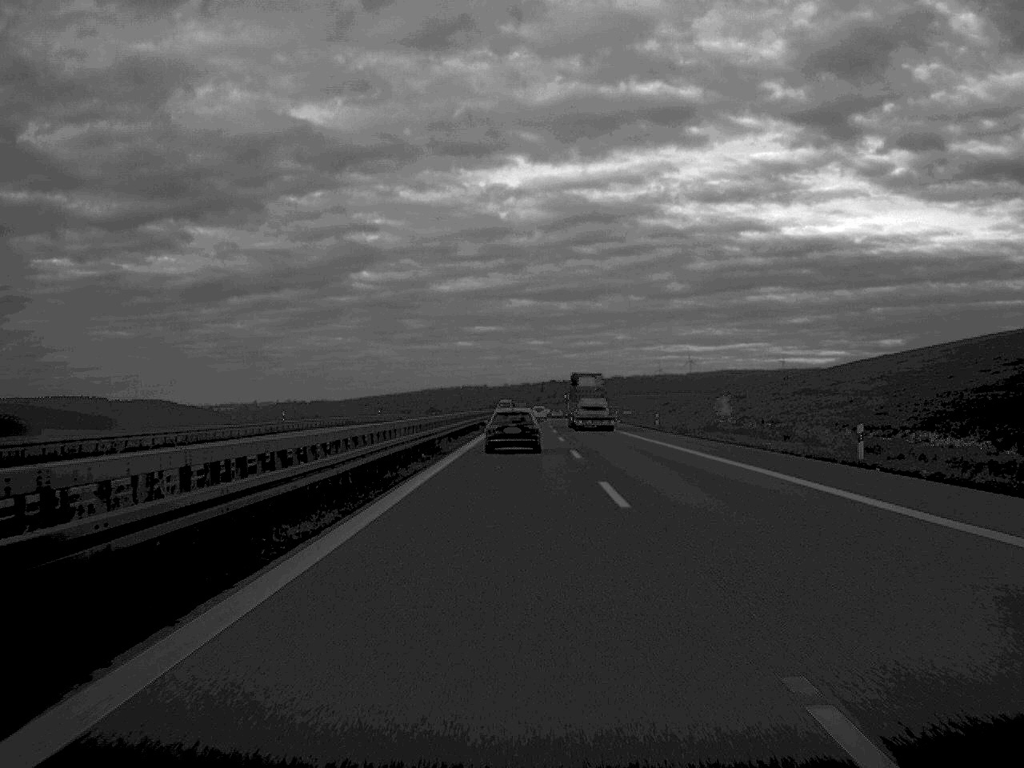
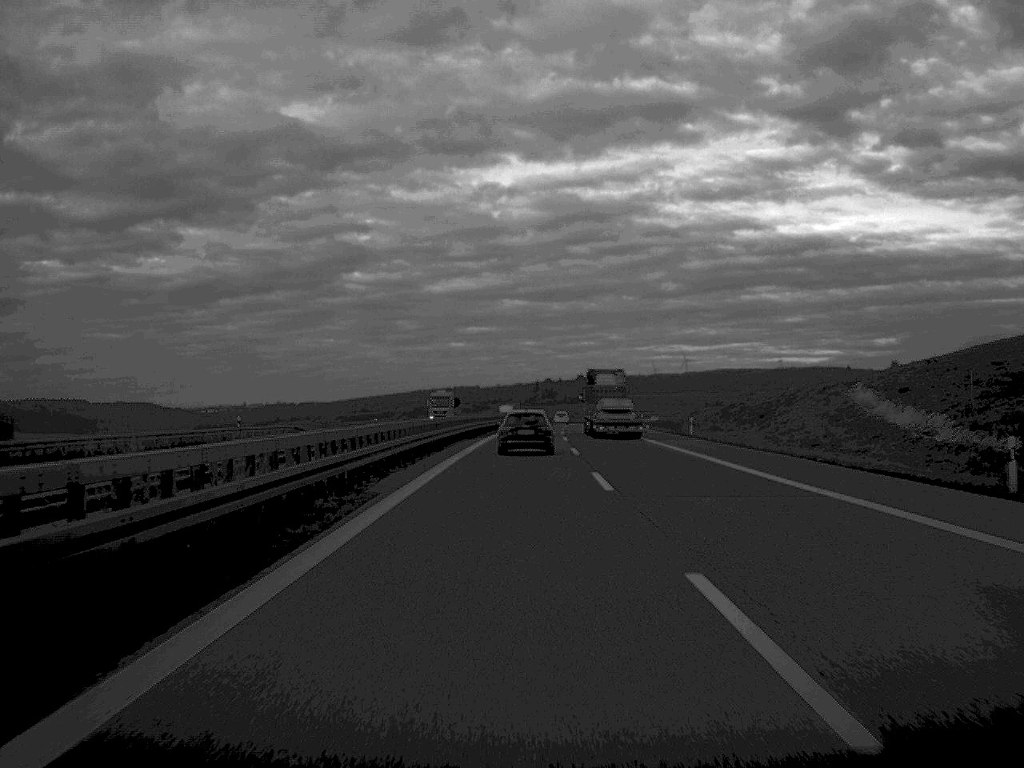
(+0.1, +67.3) m; 0°
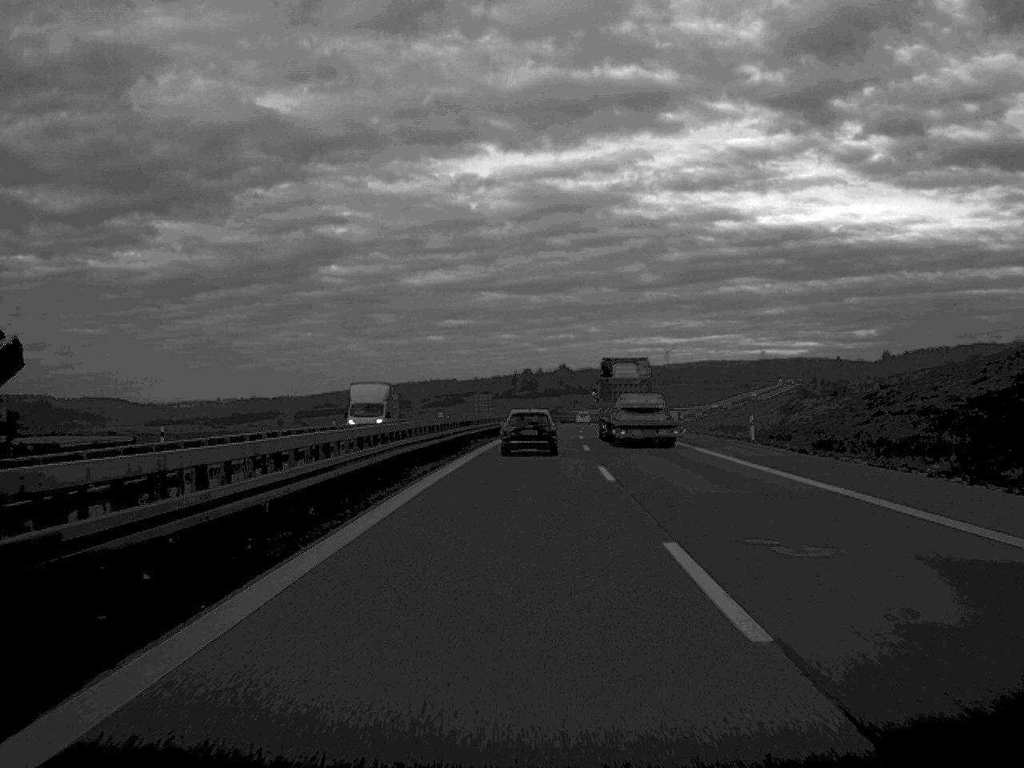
(+0.5, +69.5) m; +1°
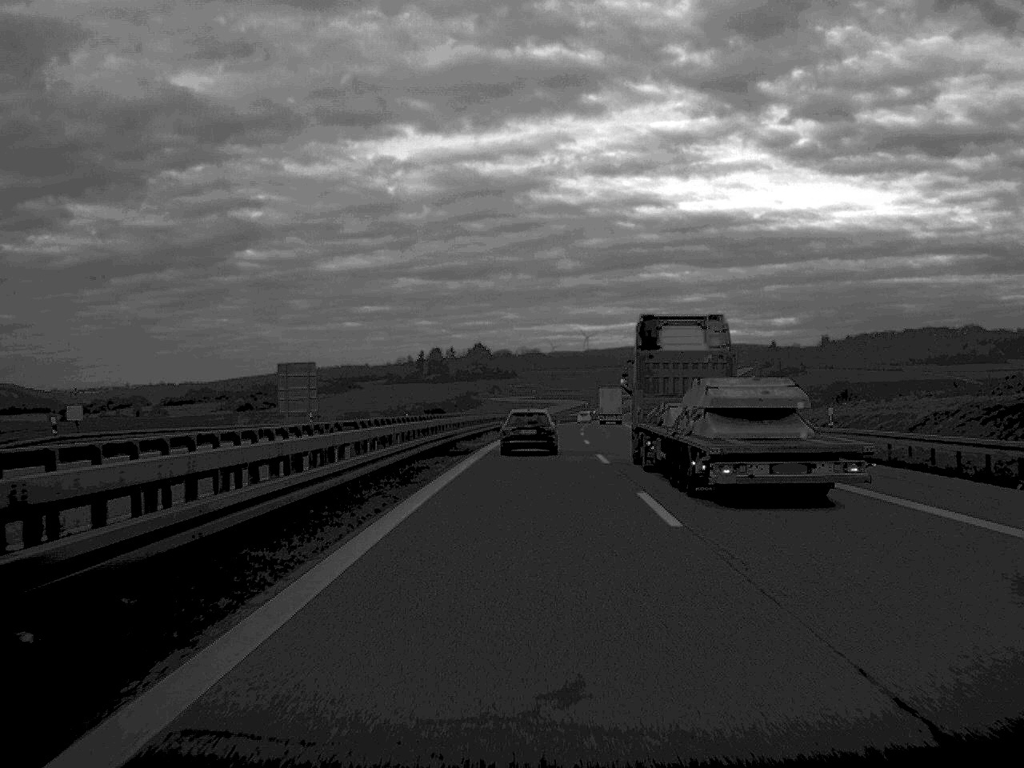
(+3.7, +117.4) m; +4°
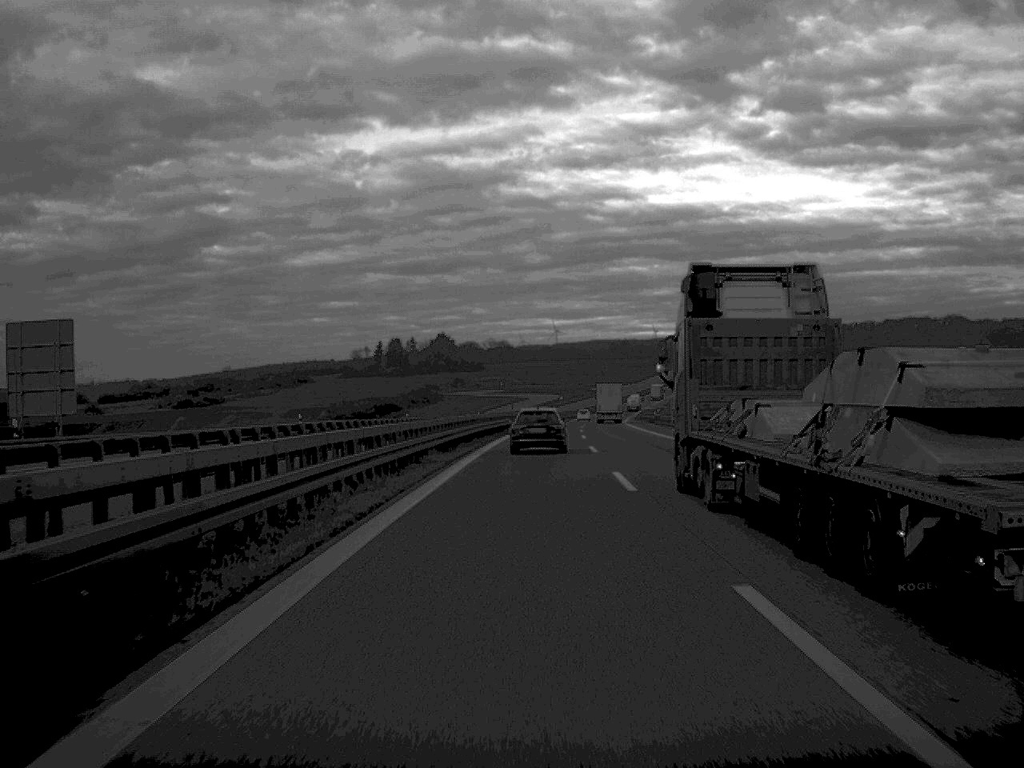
(+0.6, +47.3) m; +1°
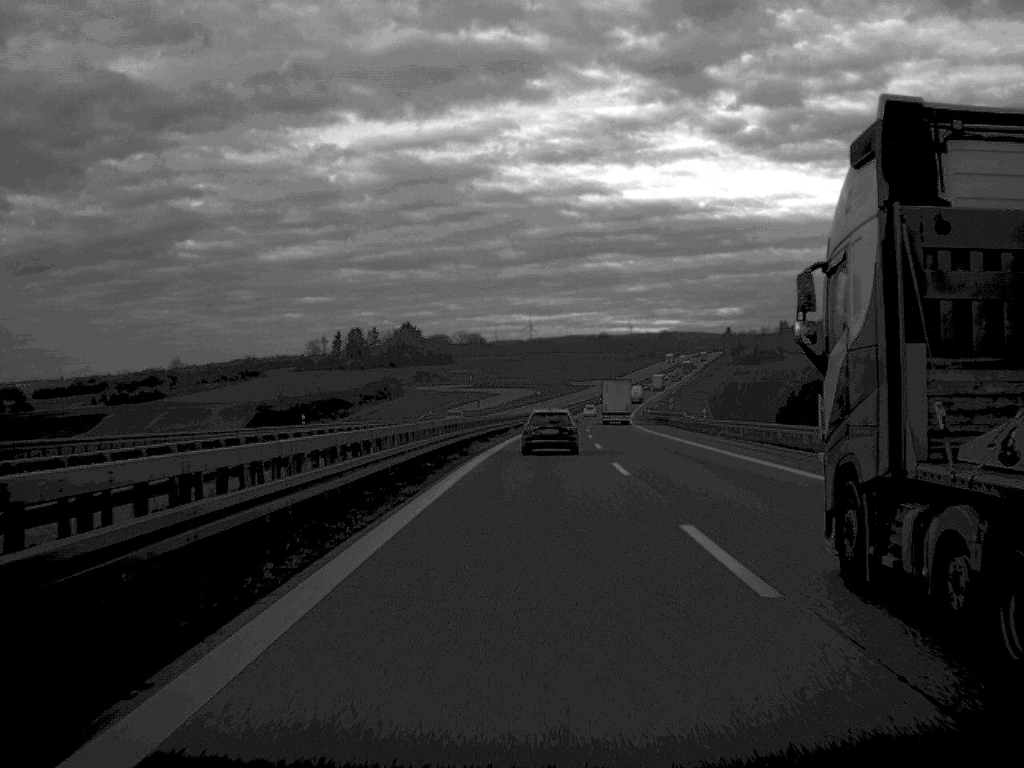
(+0.5, +48.4) m; +1°
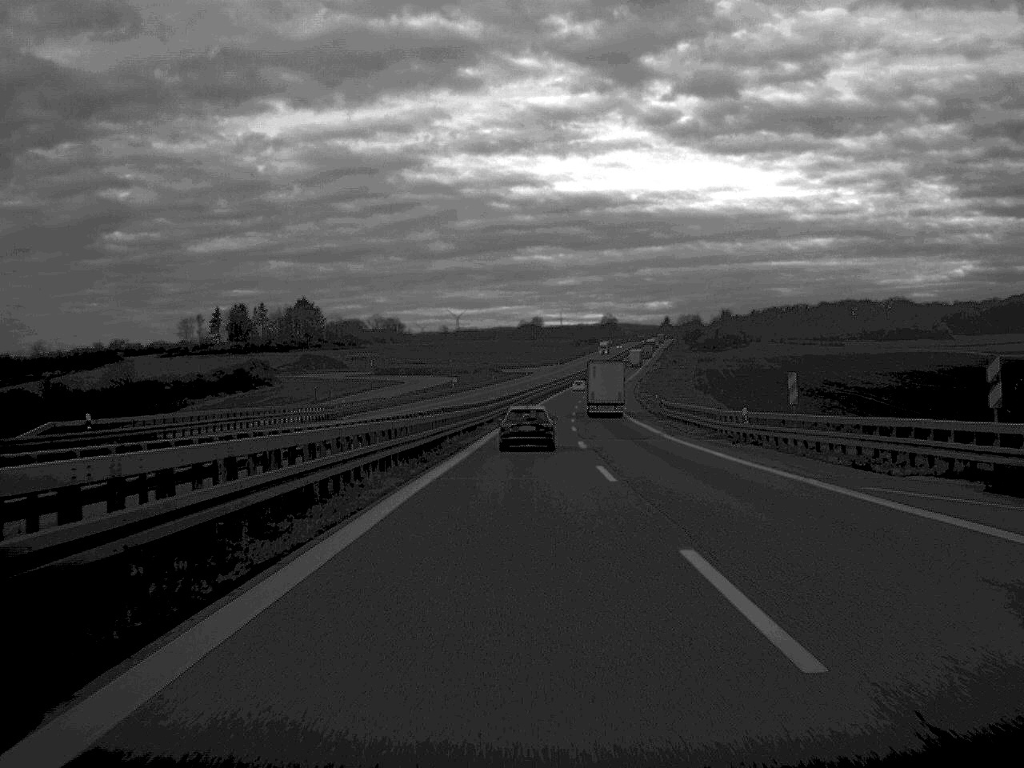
(+2.8, +92.4) m; +3°
